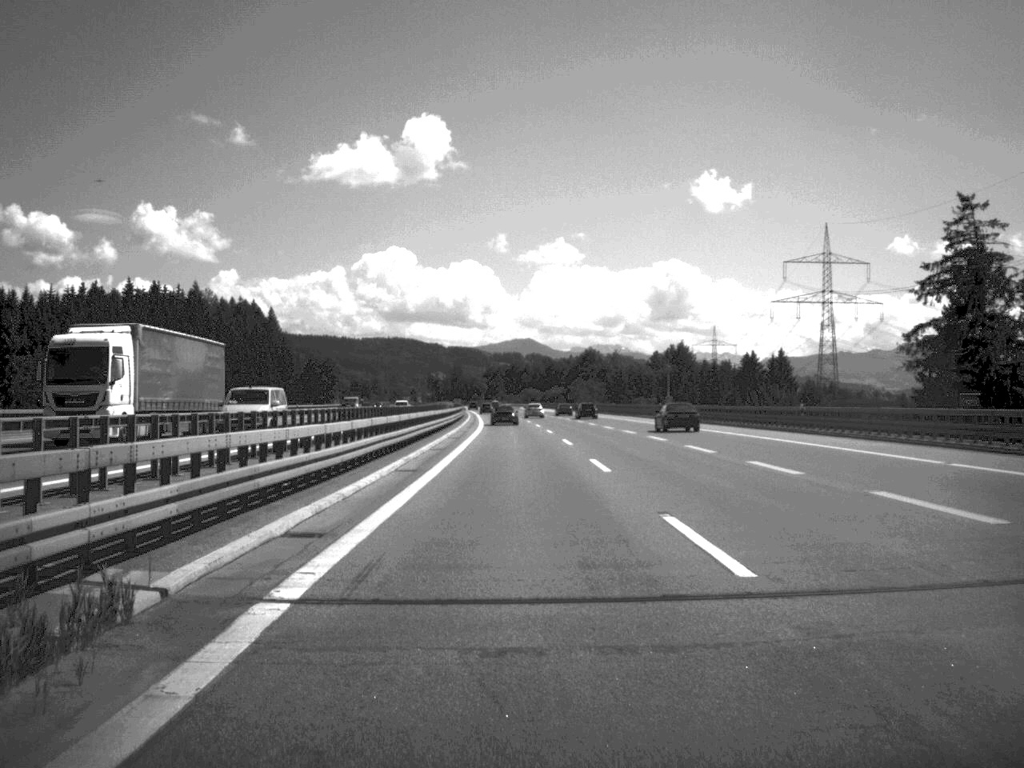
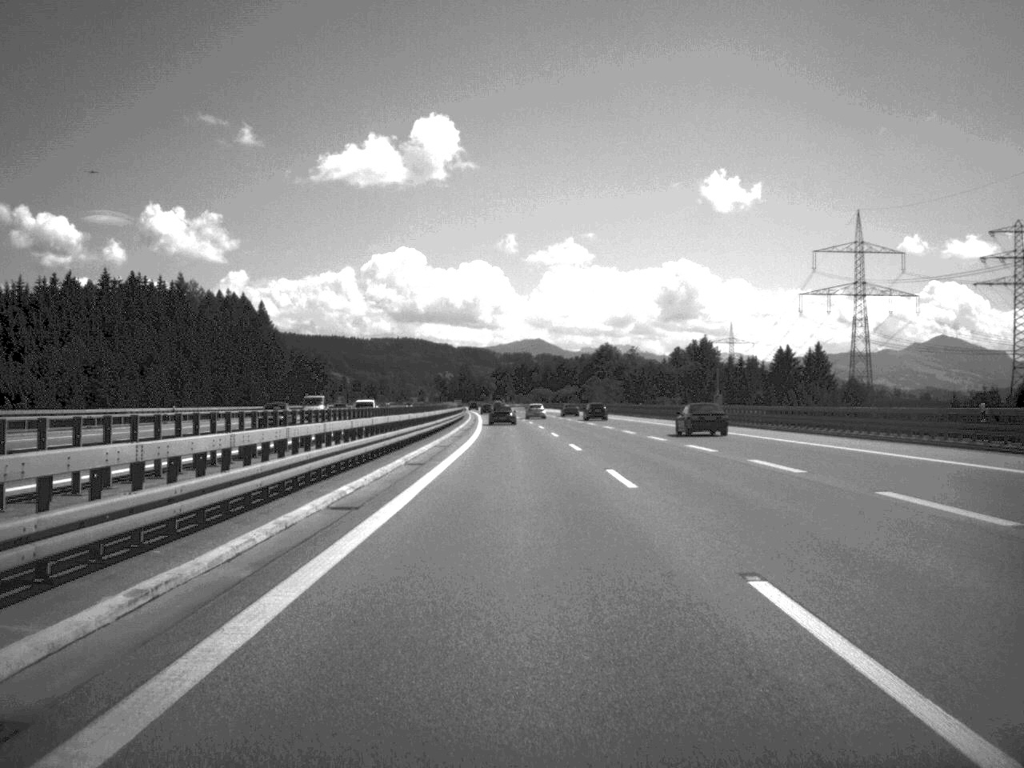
(-0.1, +23.5) m; -1°
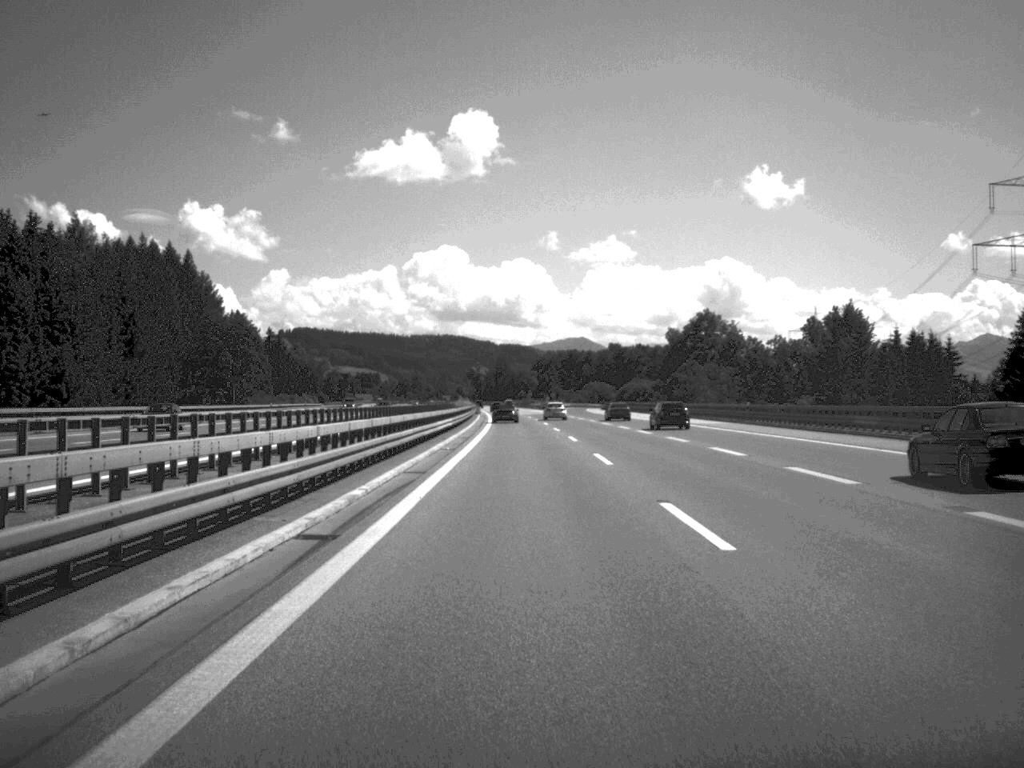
(-1.9, +97.6) m; -2°
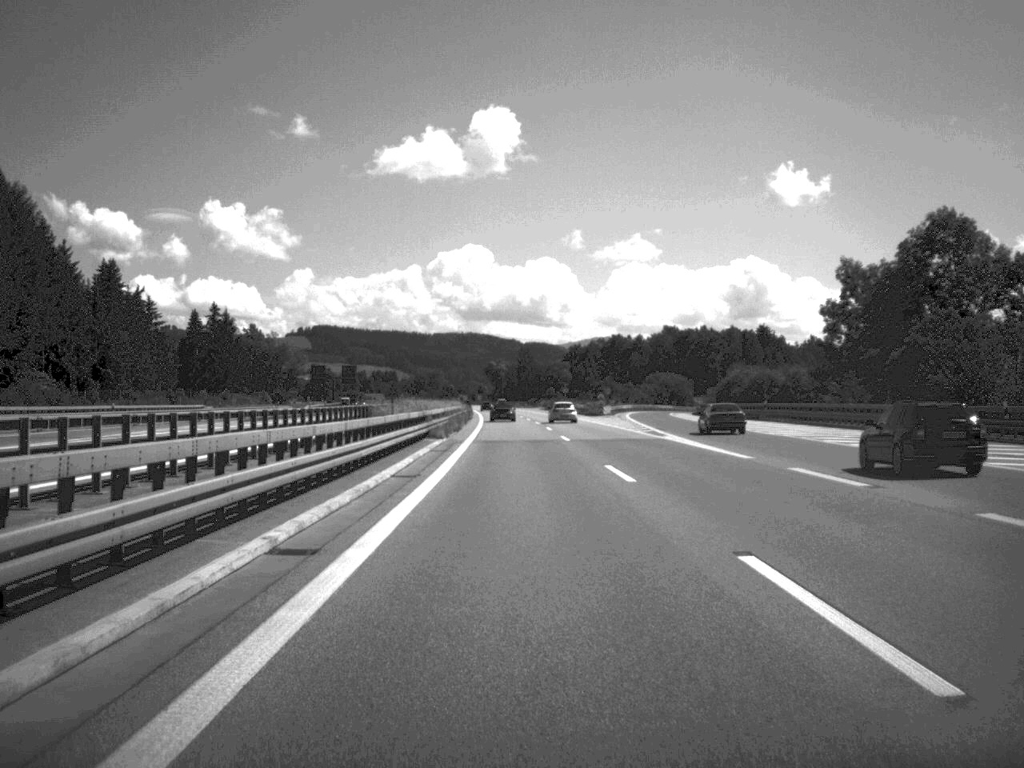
(-1.2, +94.8) m; -1°
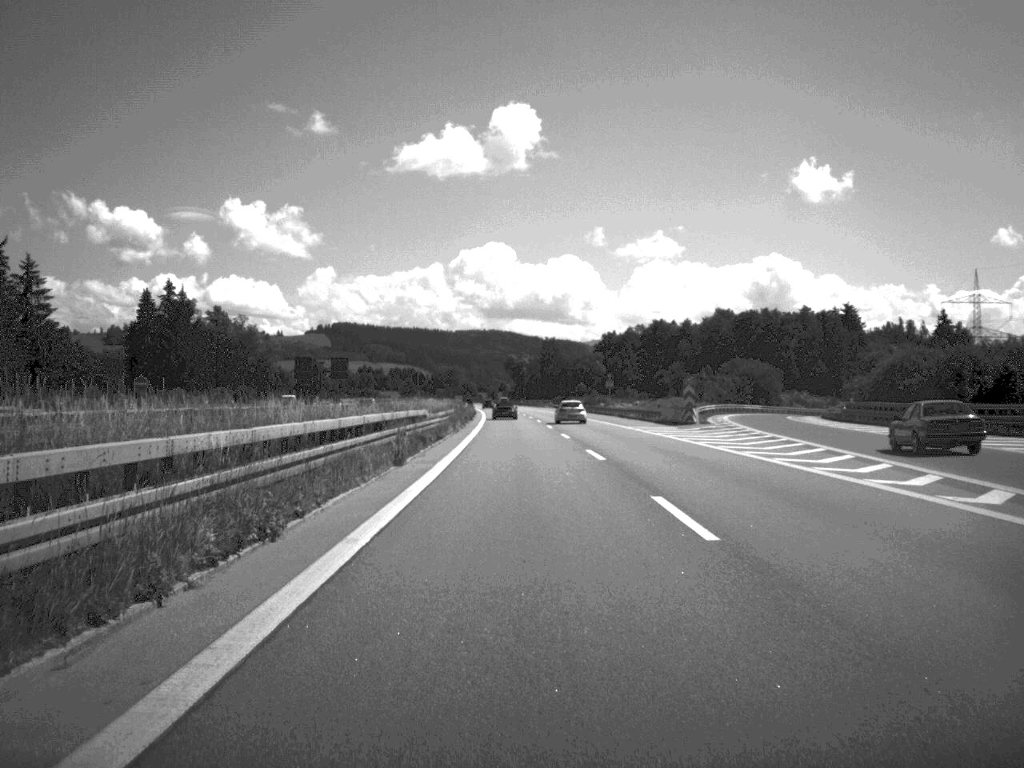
(-0.5, +52.5) m; -1°
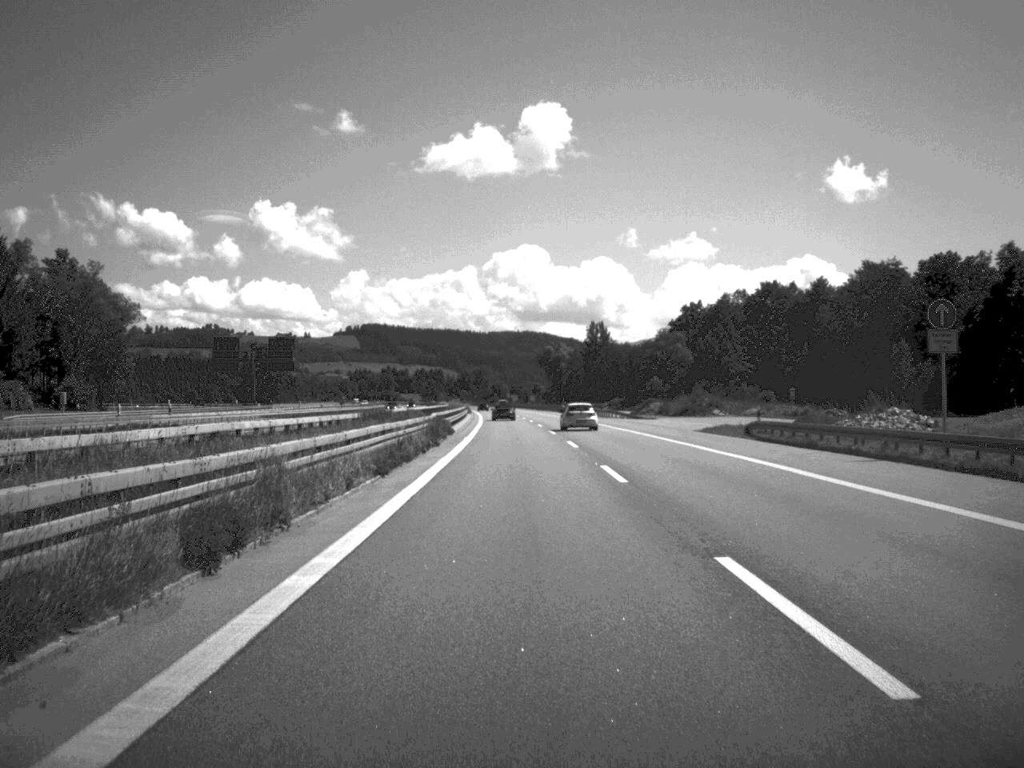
(-1.4, +95.5) m; -2°
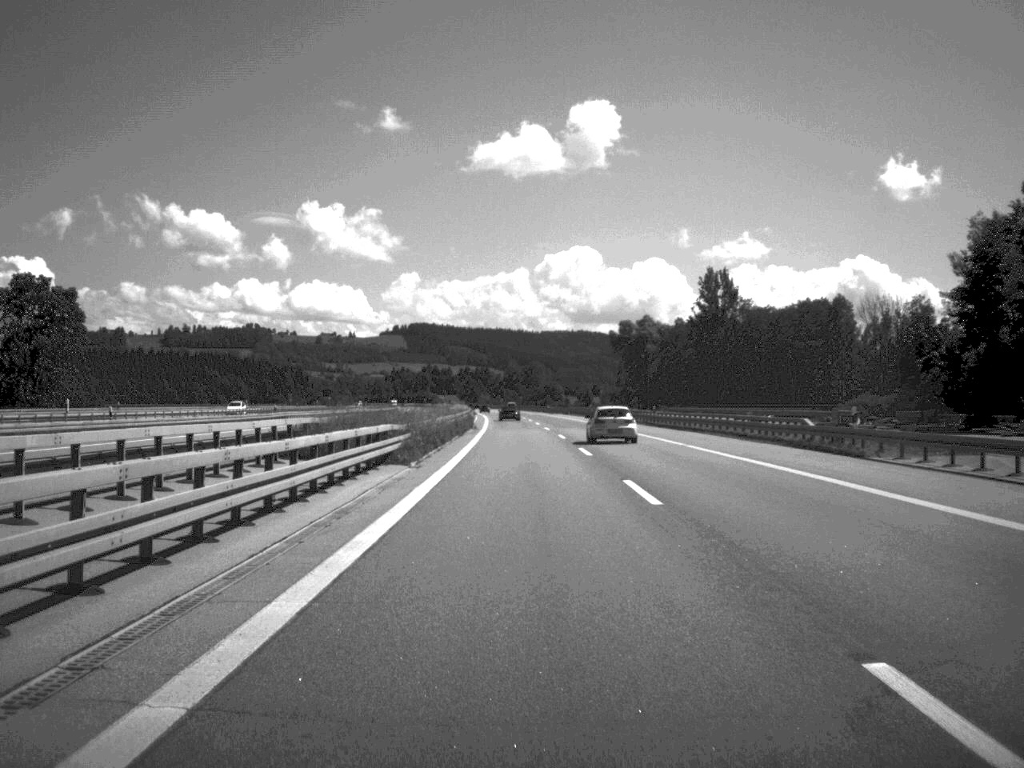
(-2.9, +129.1) m; -3°
